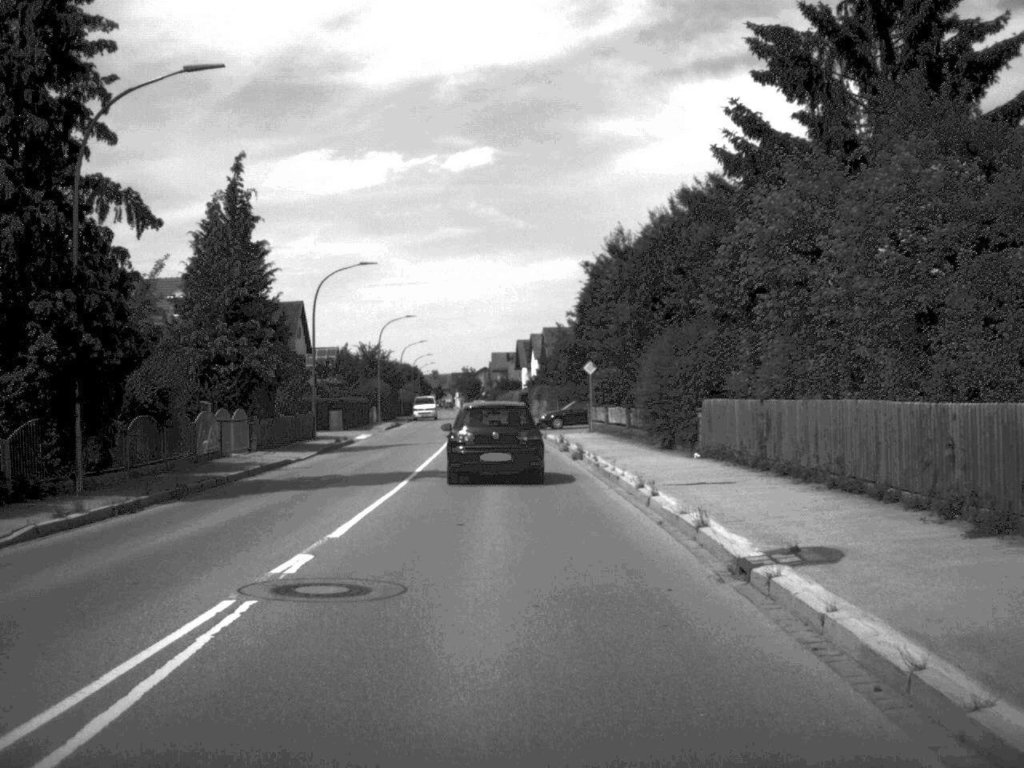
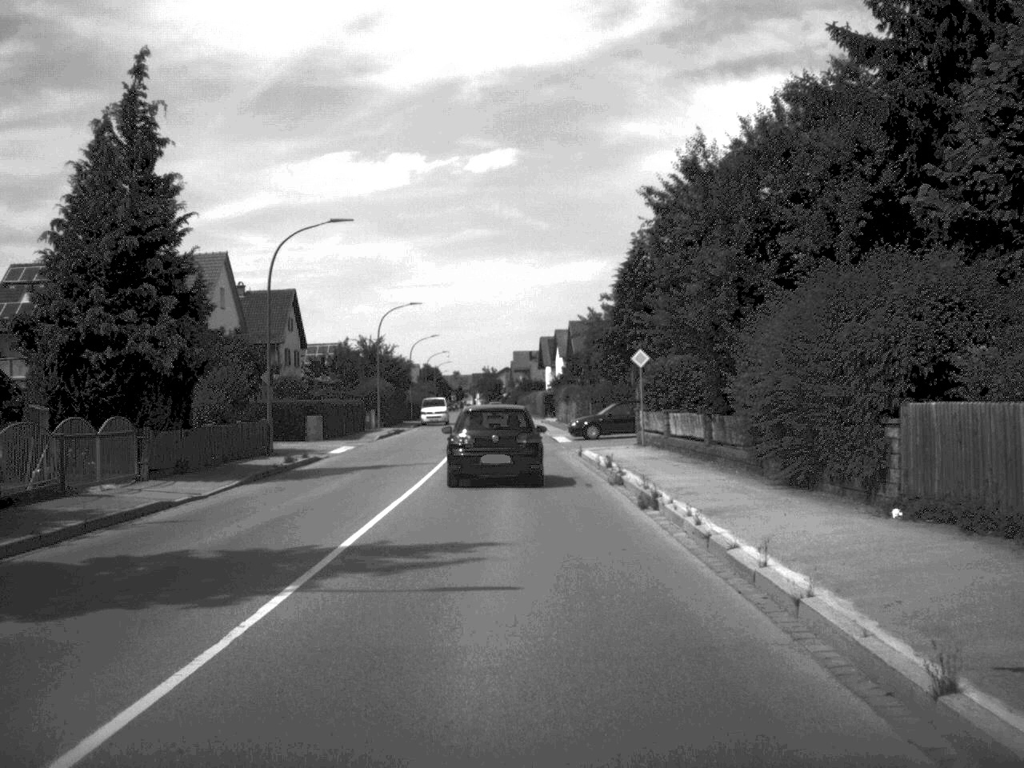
(-0.1, +13.3) m; -1°
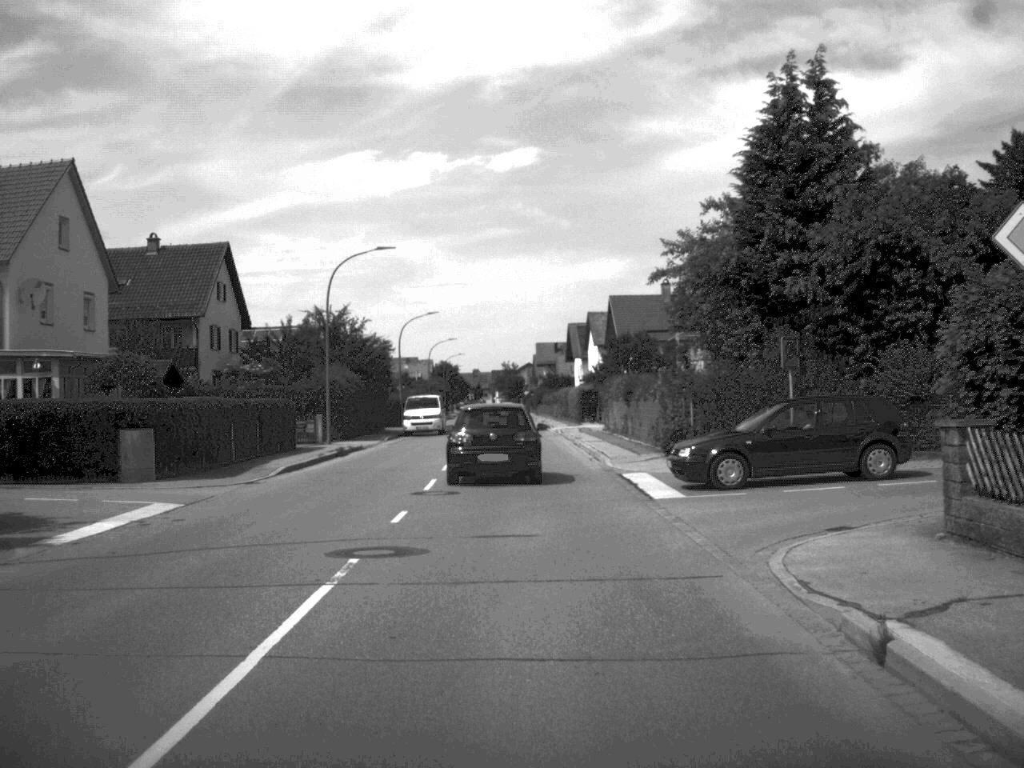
(-0.4, +27.4) m; -1°
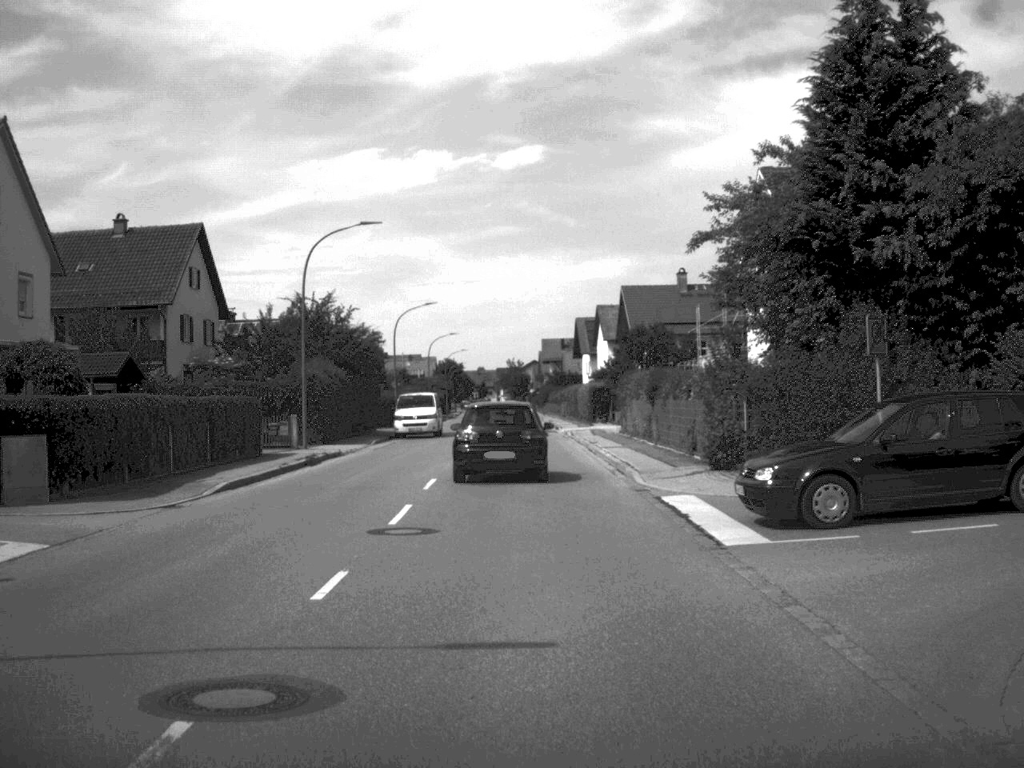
(0.0, +6.4) m; 0°
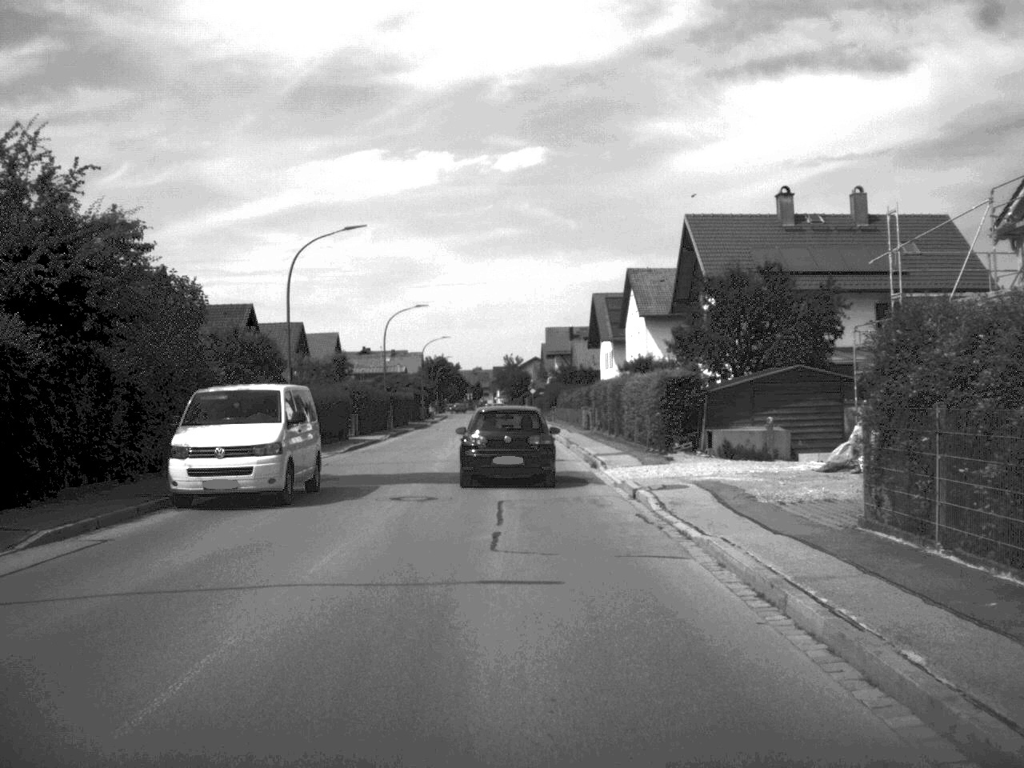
(0.0, +33.9) m; 0°
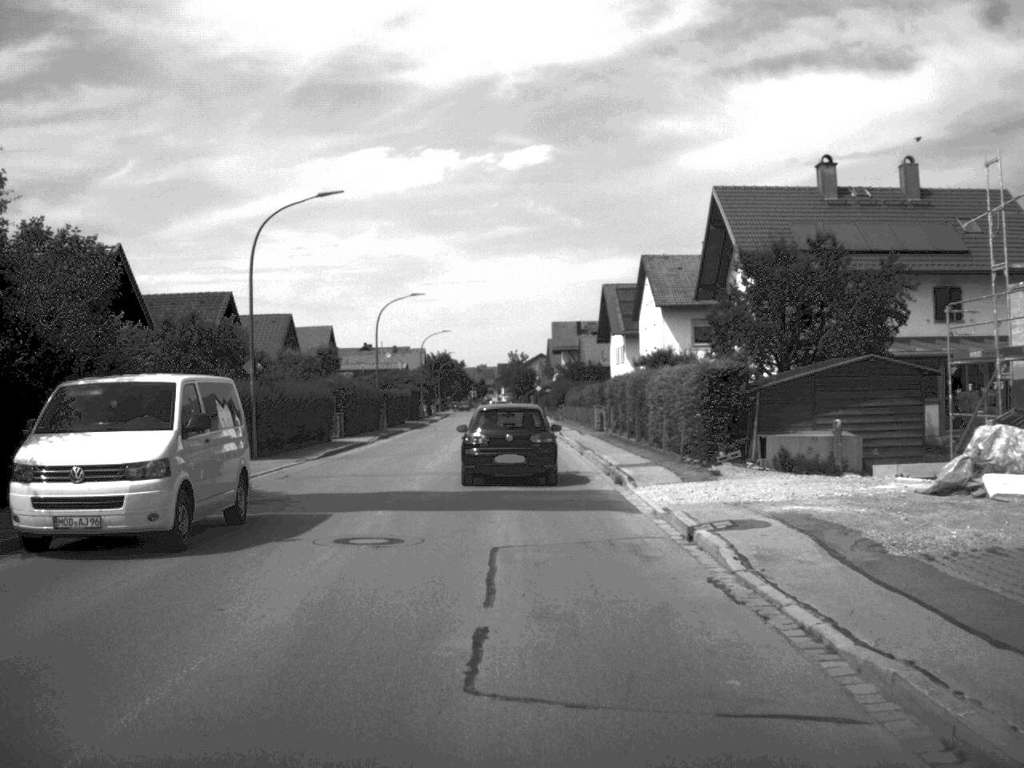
(0.0, +6.4) m; 0°
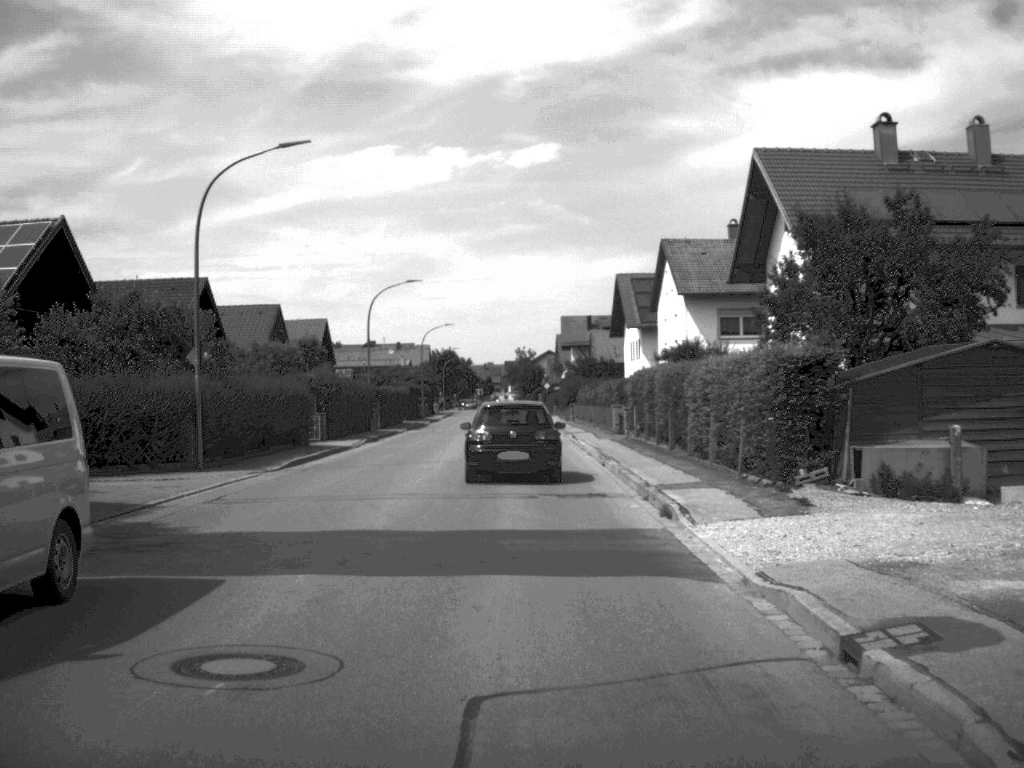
(0.0, +6.7) m; 0°
